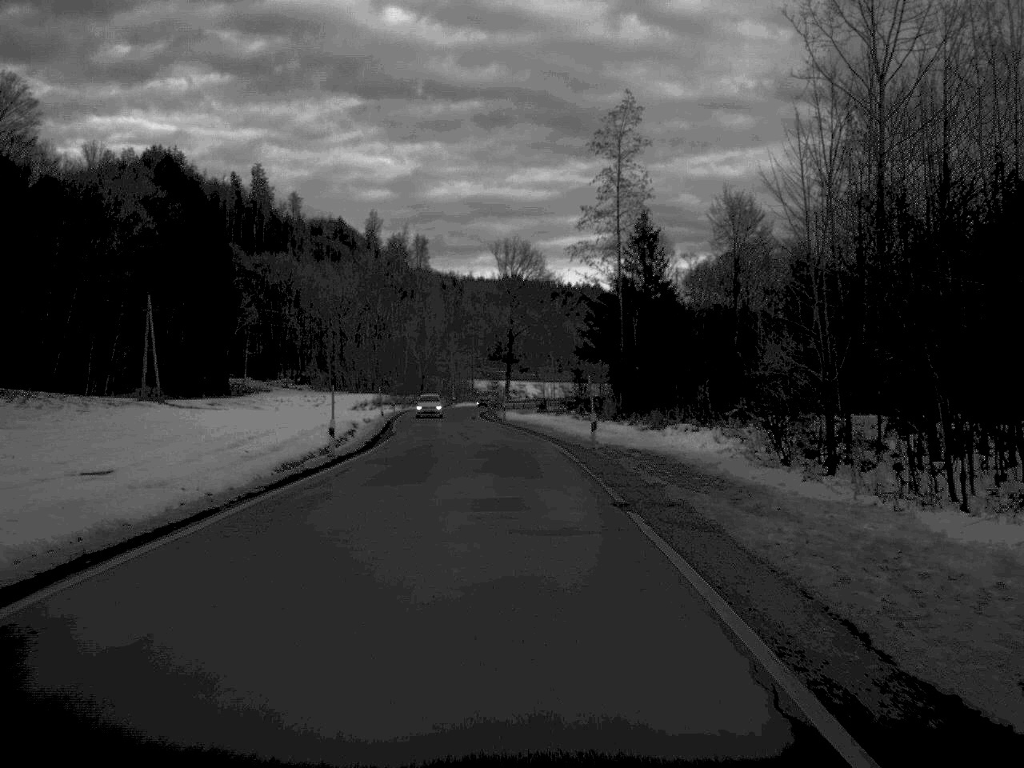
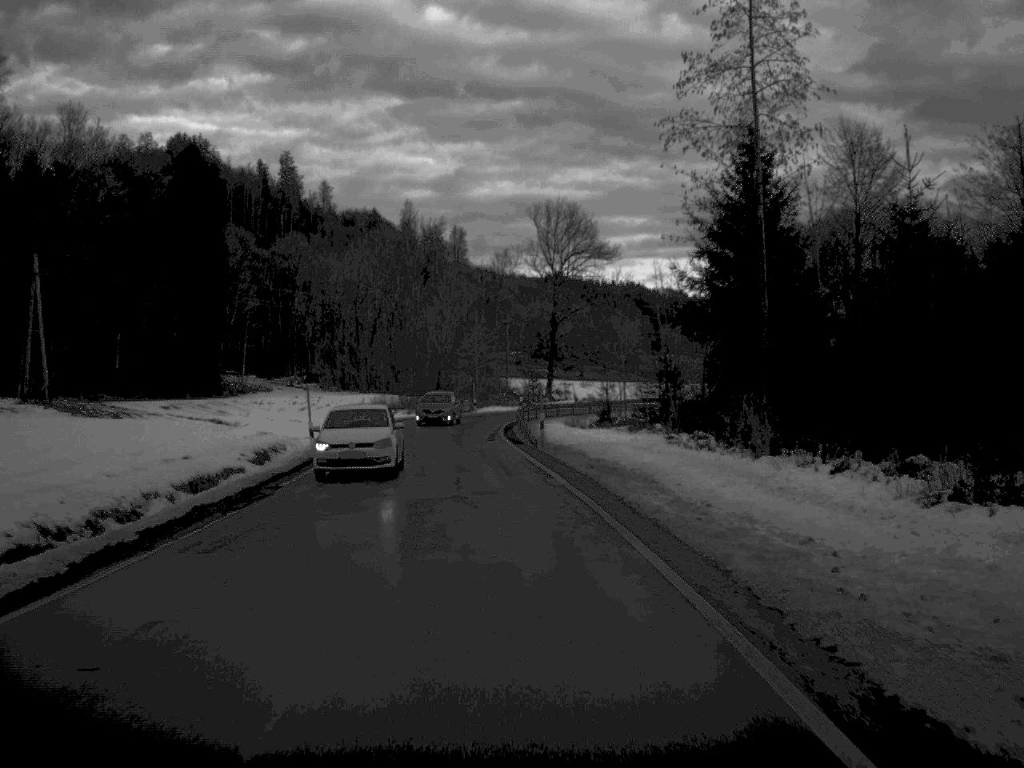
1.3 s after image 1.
(-0.4, +31.7) m; -2°
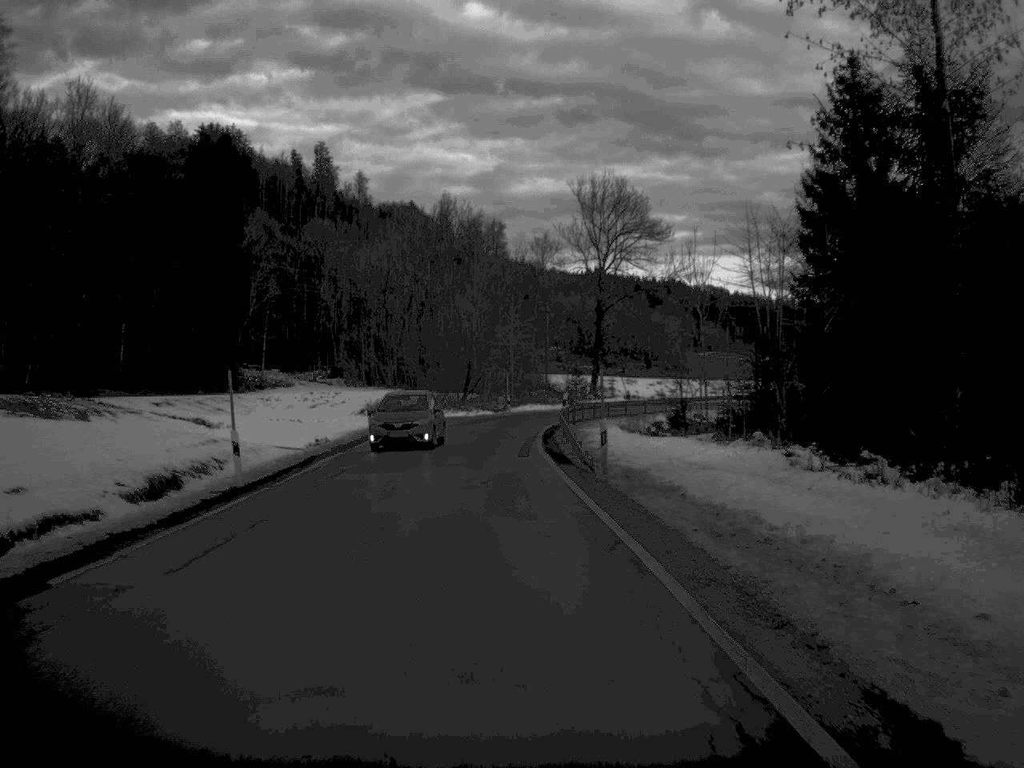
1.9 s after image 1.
(-0.2, +13.3) m; -2°
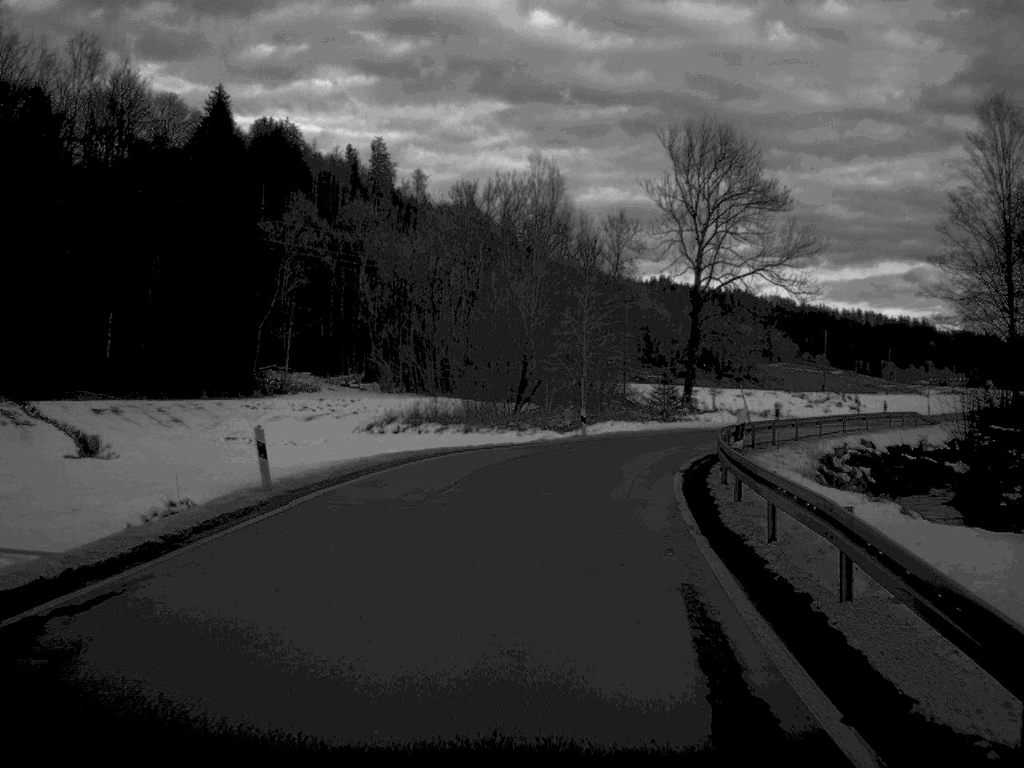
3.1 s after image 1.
(-0.7, +25.5) m; -3°
